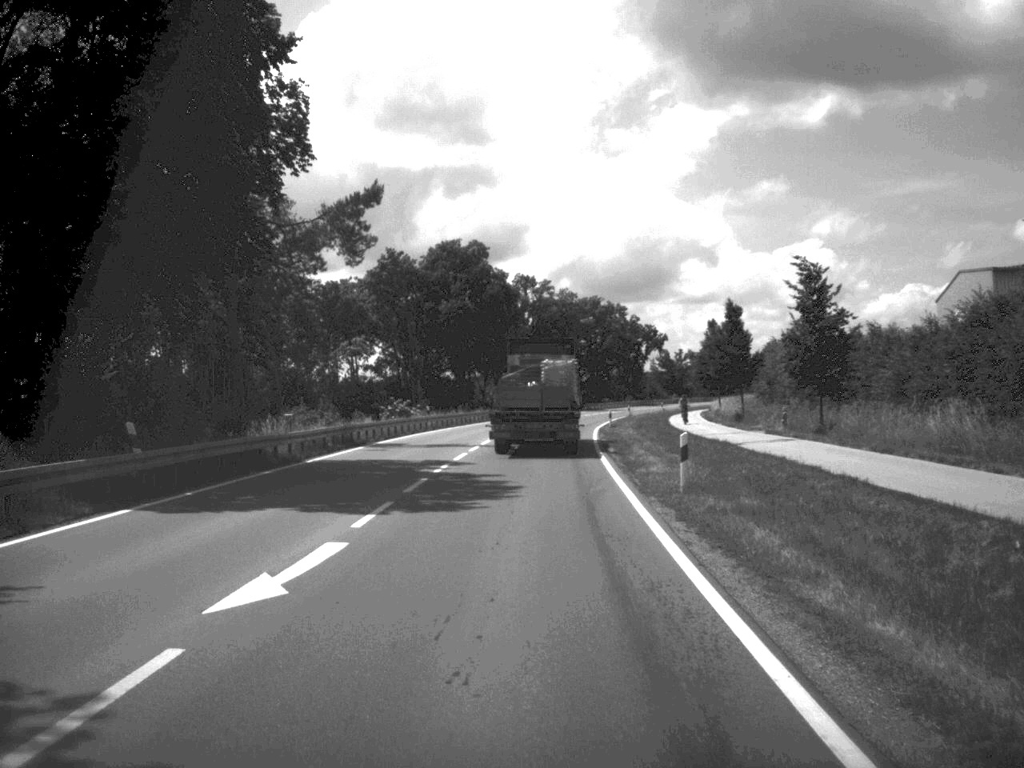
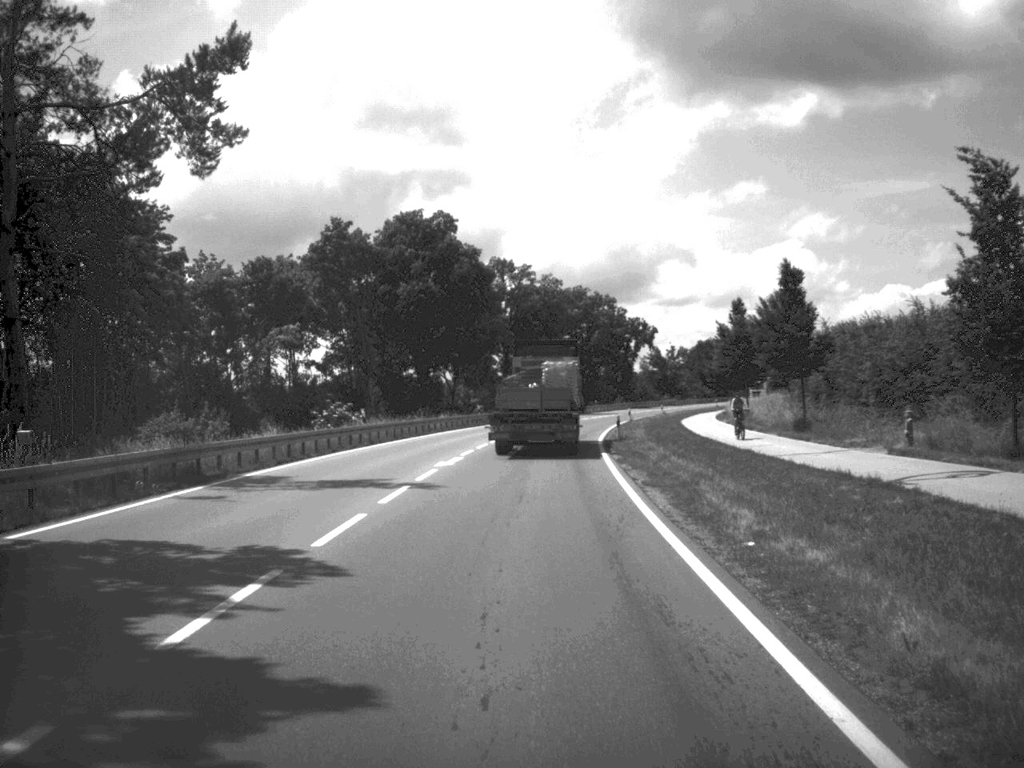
(+0.2, +19.8) m; +1°
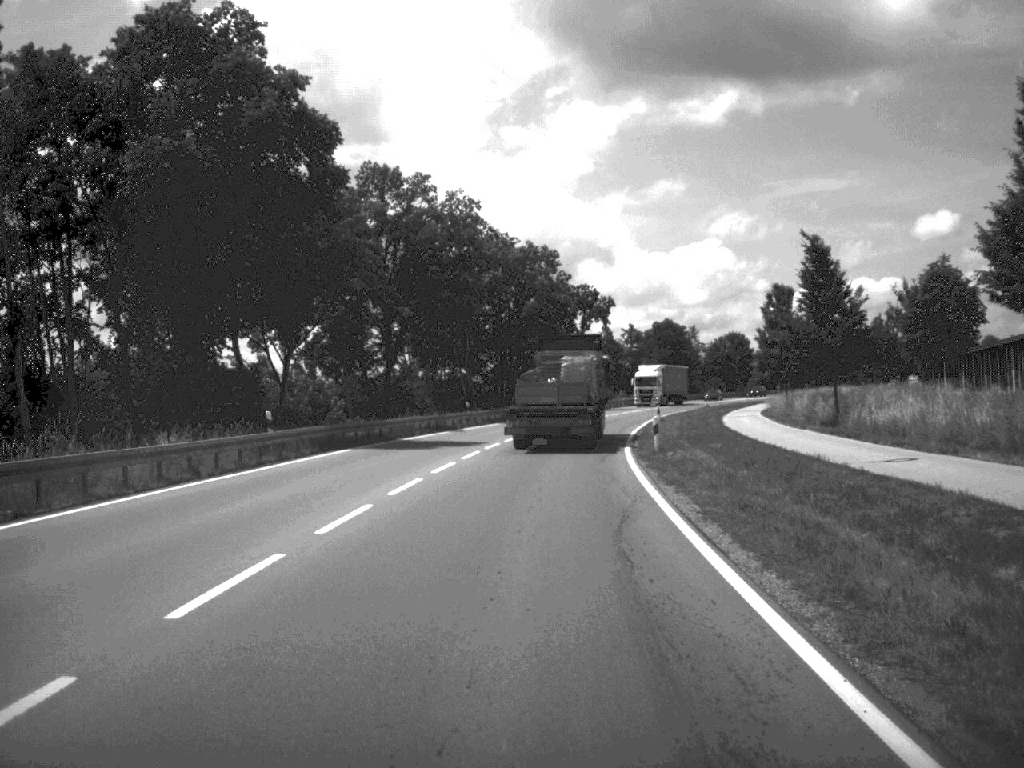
(+1.2, +51.9) m; +3°
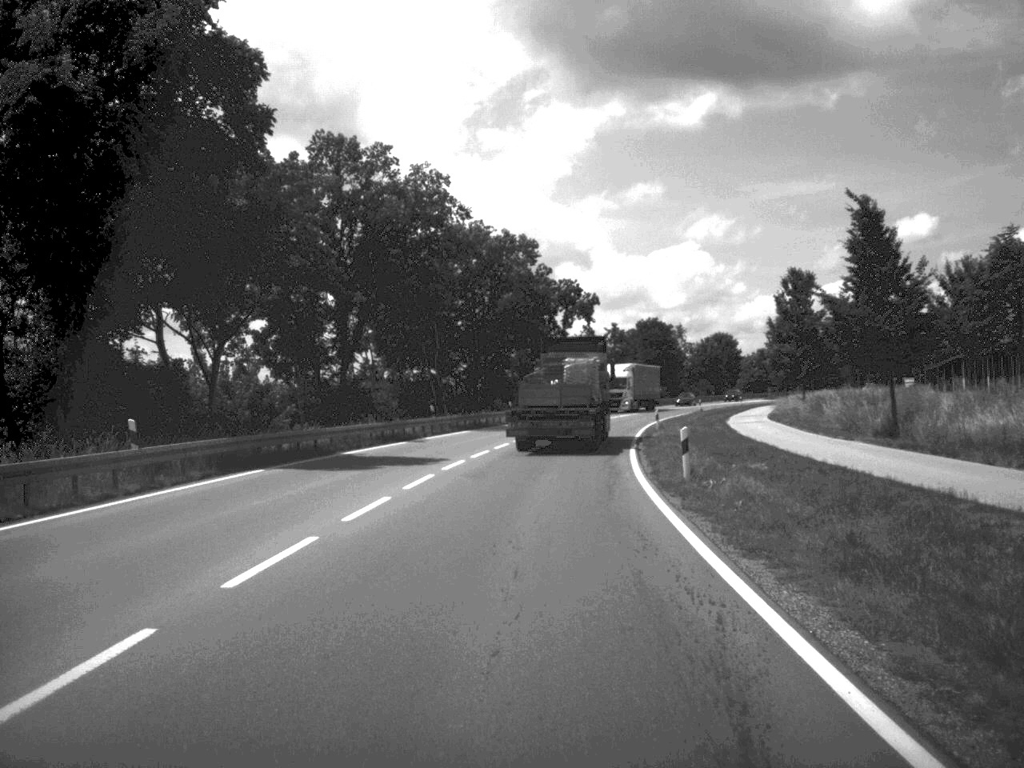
(+0.1, +10.1) m; +1°
